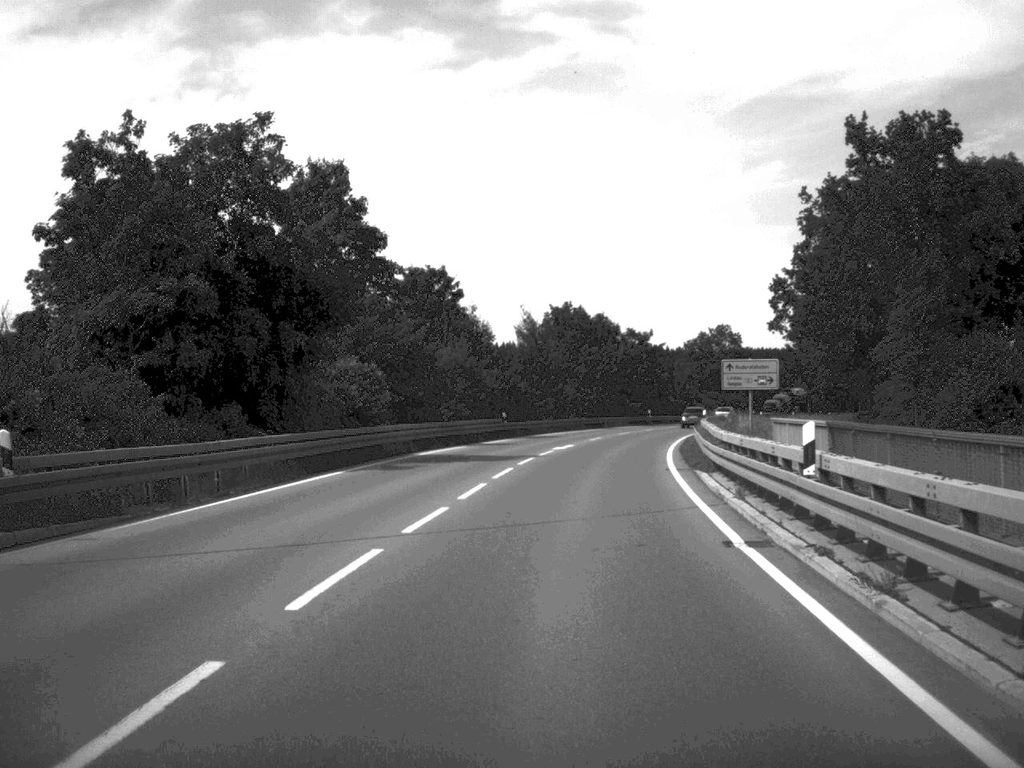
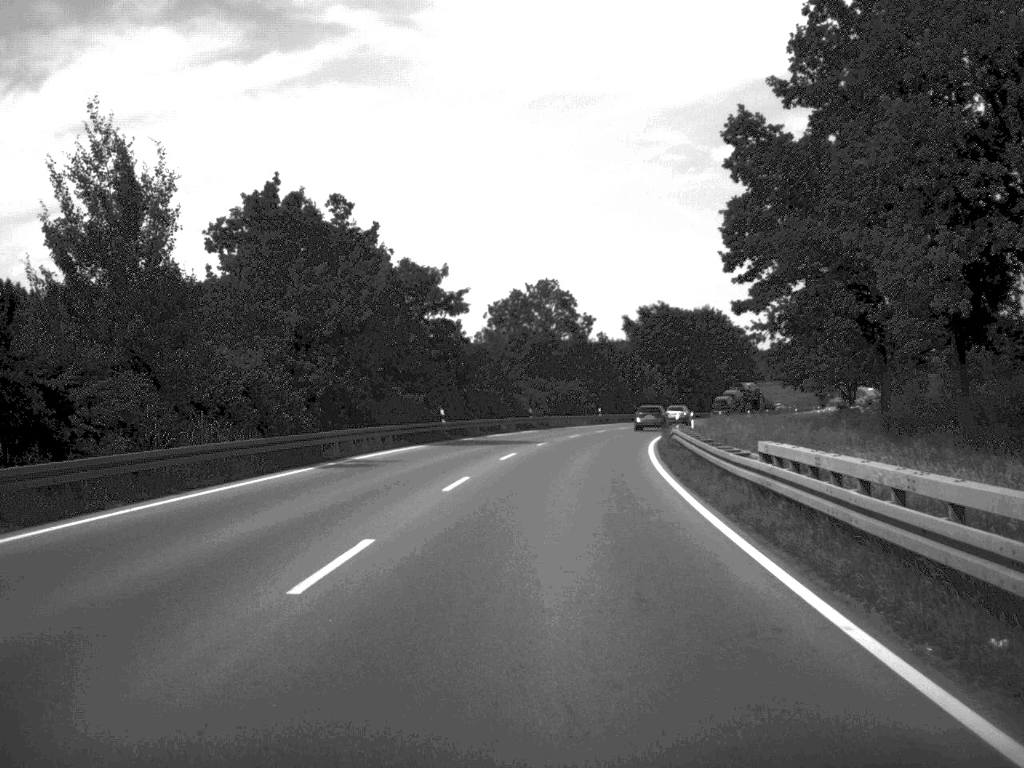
(+4.9, +57.9) m; +10°
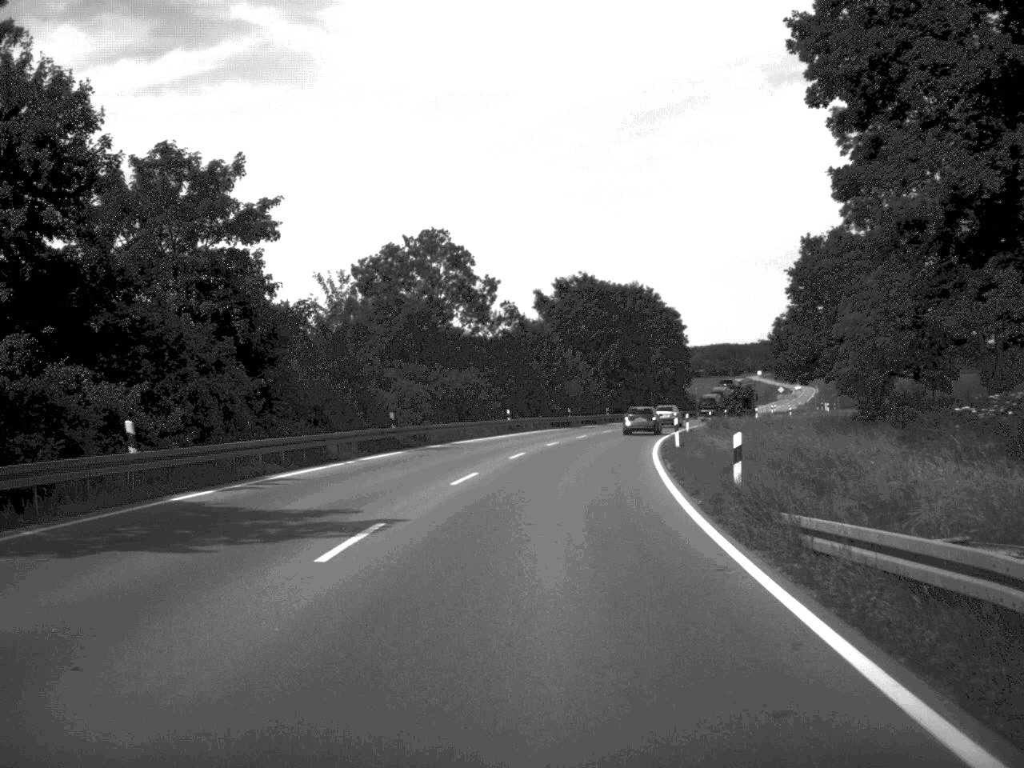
(+1.3, +33.1) m; +4°
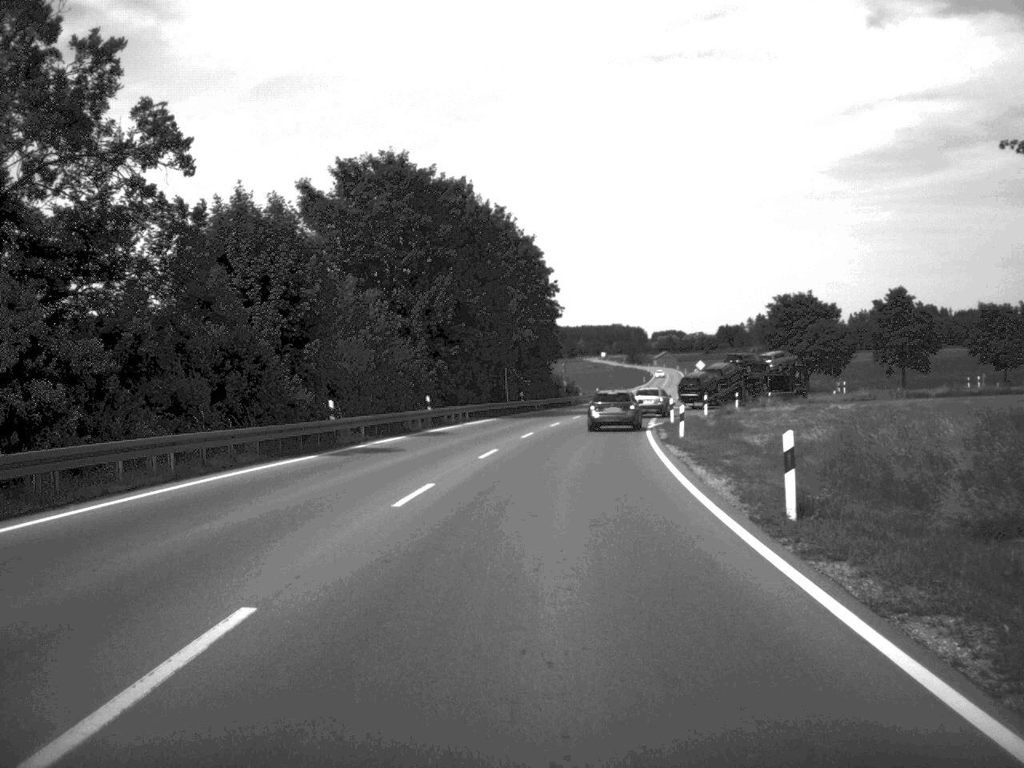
(+3.5, +54.1) m; +8°
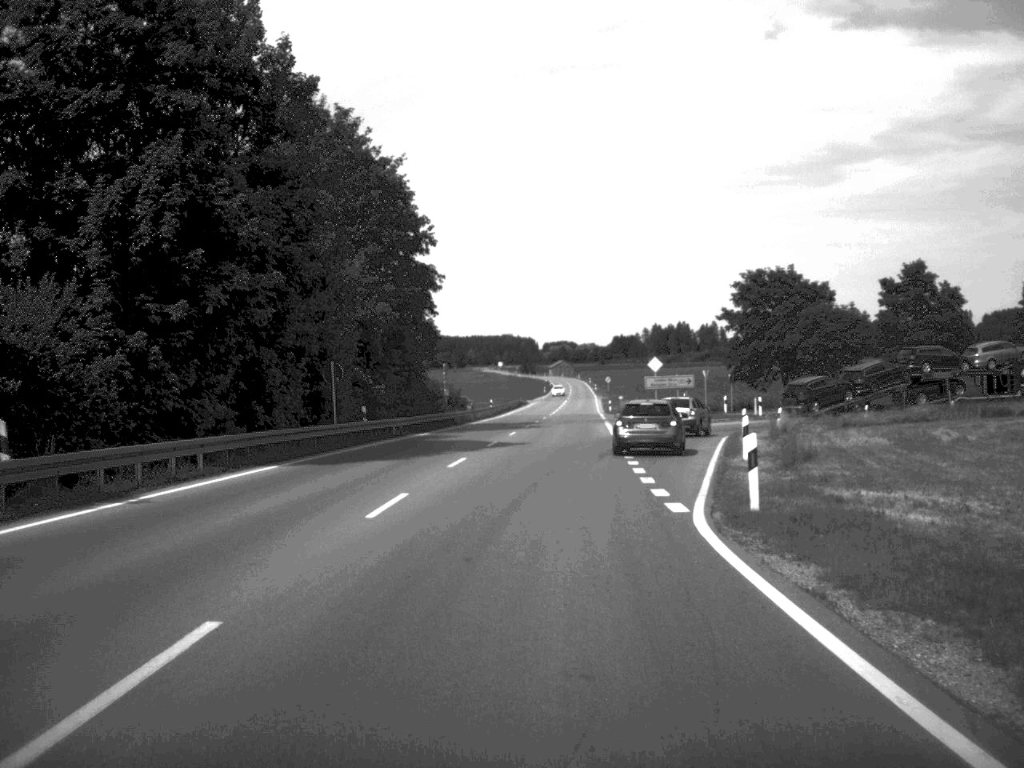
(+1.5, +35.4) m; +5°
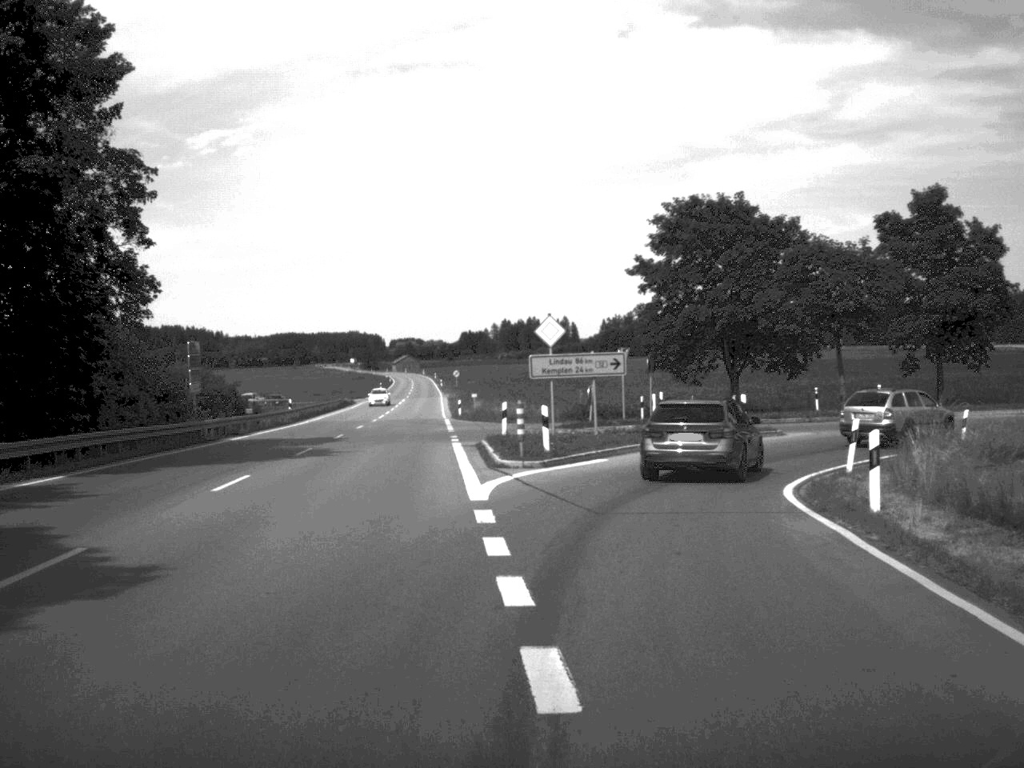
(+1.8, +31.3) m; +7°
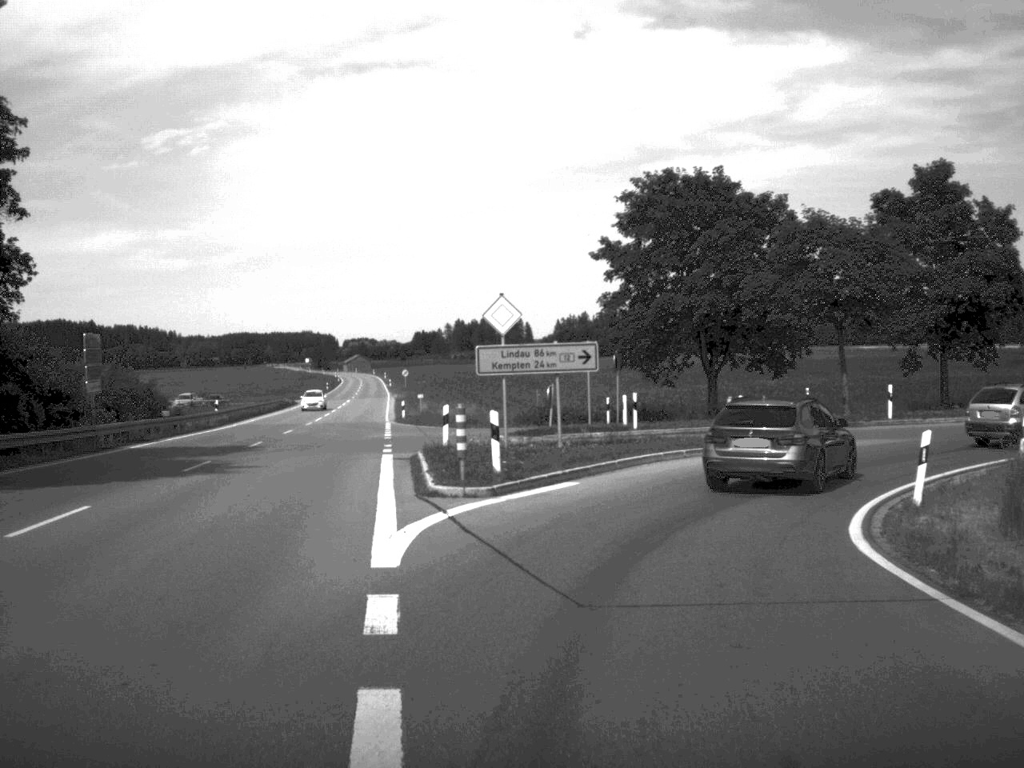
(+0.1, +6.9) m; +2°
